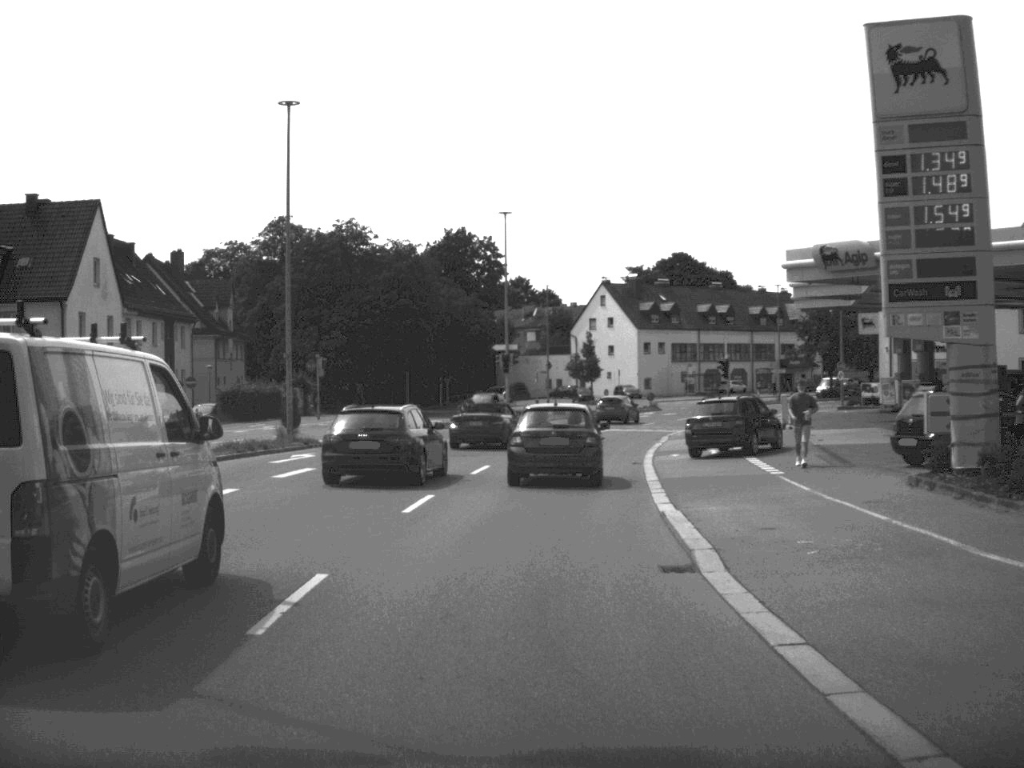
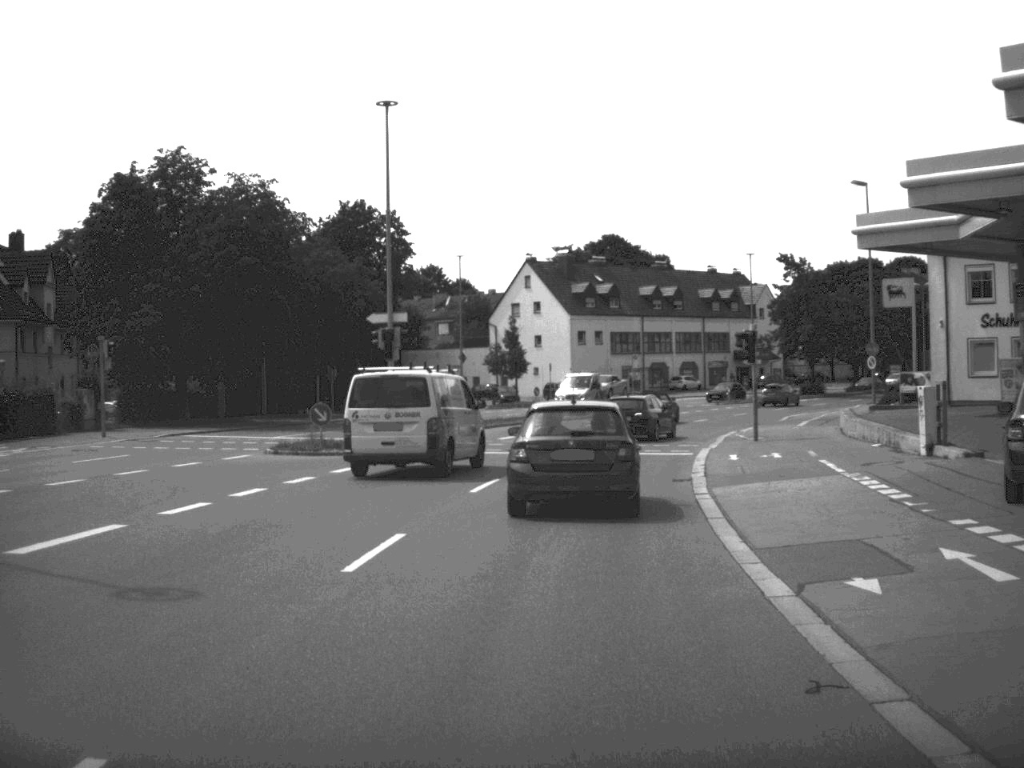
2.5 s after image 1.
(+0.5, +23.5) m; +4°
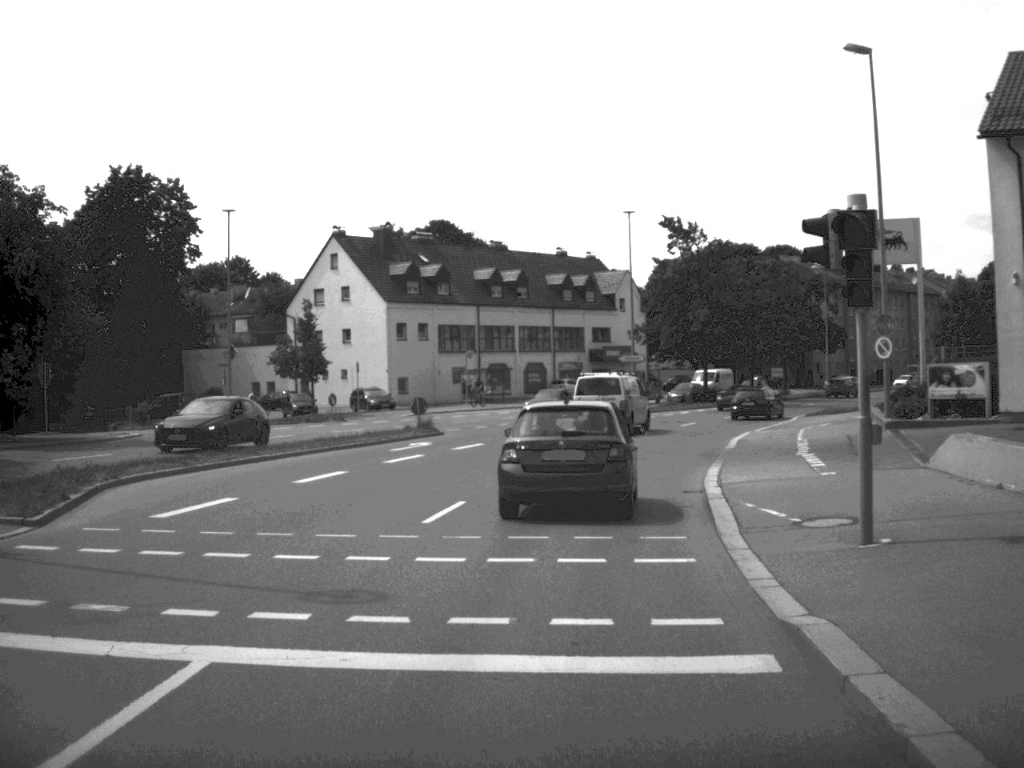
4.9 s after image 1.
(+1.5, +24.3) m; +8°
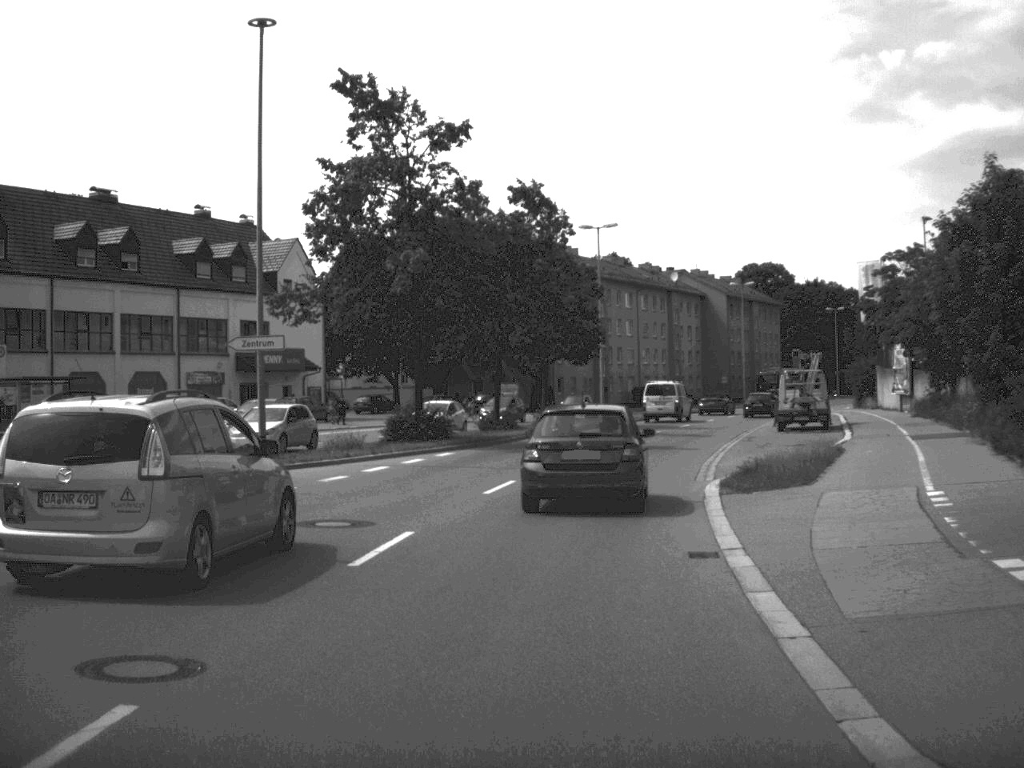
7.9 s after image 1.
(+4.3, +36.7) m; +14°
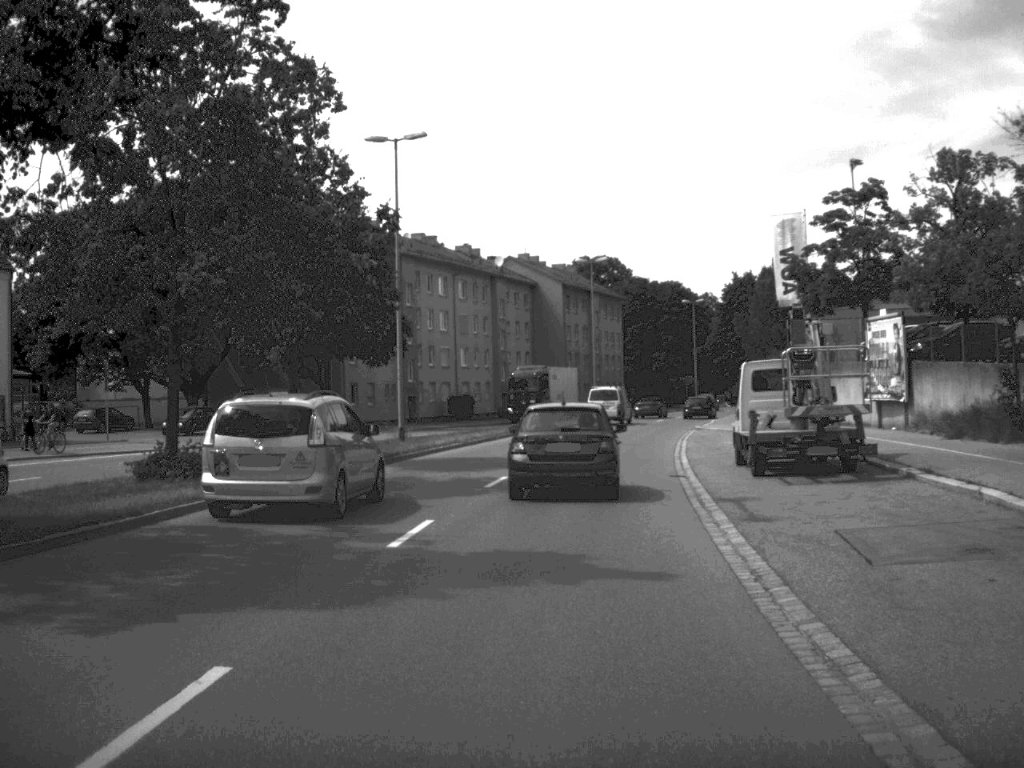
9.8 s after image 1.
(+1.8, +24.9) m; +8°
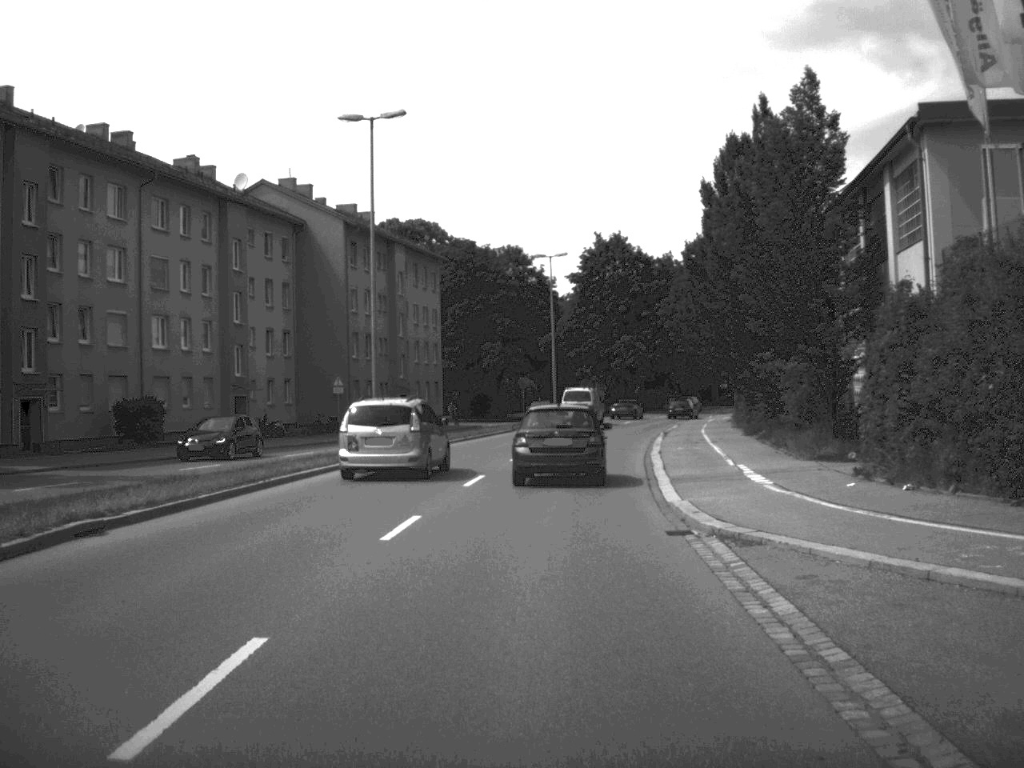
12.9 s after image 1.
(+3.4, +42.8) m; +8°
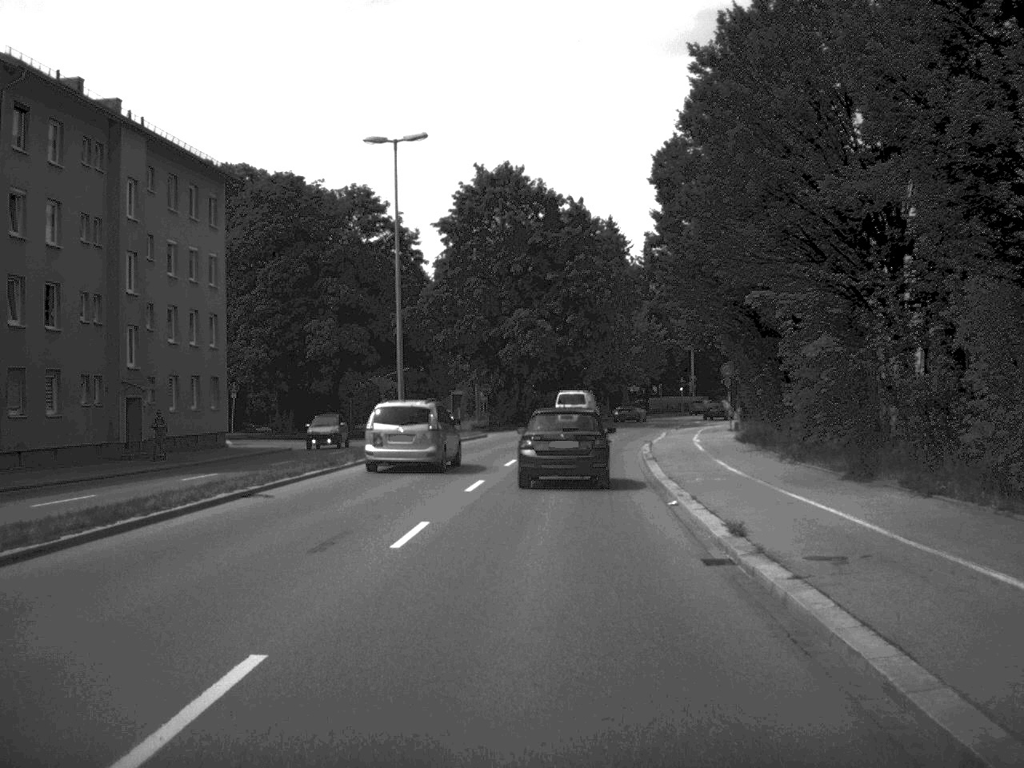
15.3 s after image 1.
(+1.7, +35.8) m; +5°
